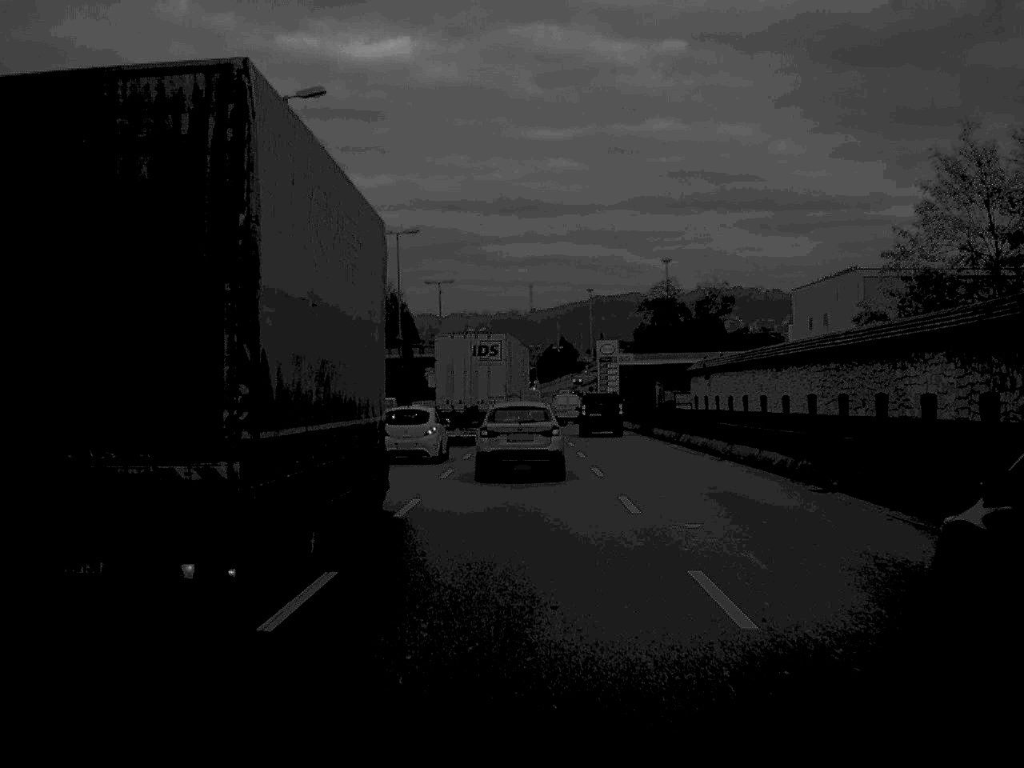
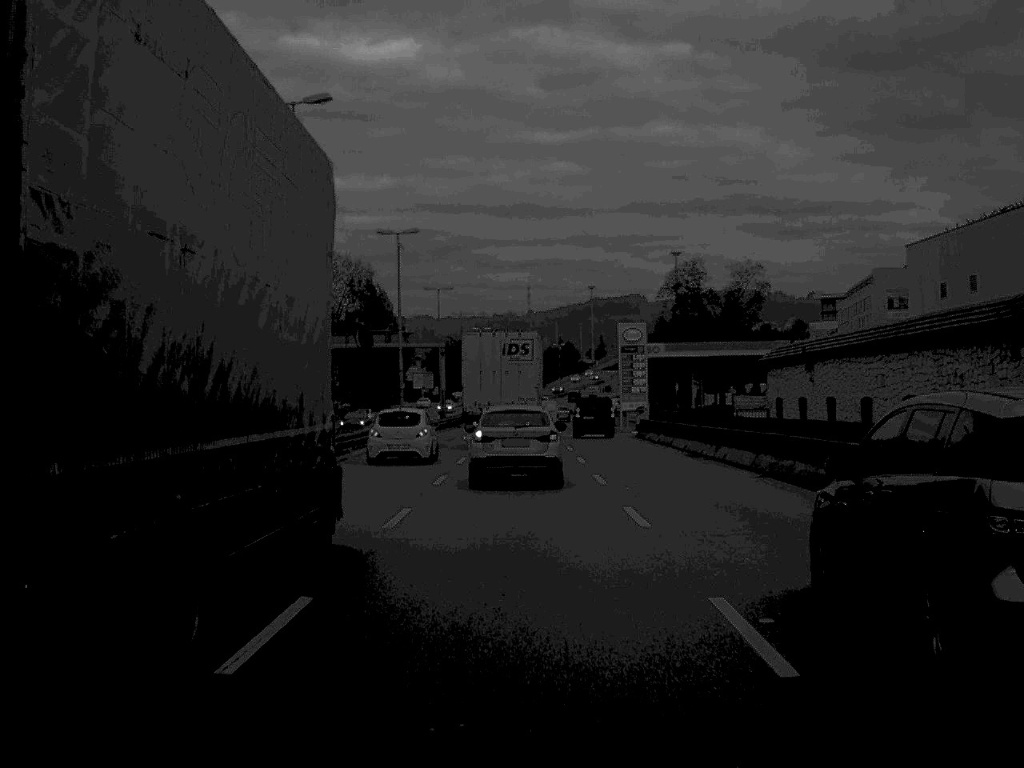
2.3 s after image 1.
(0.0, +28.2) m; 0°
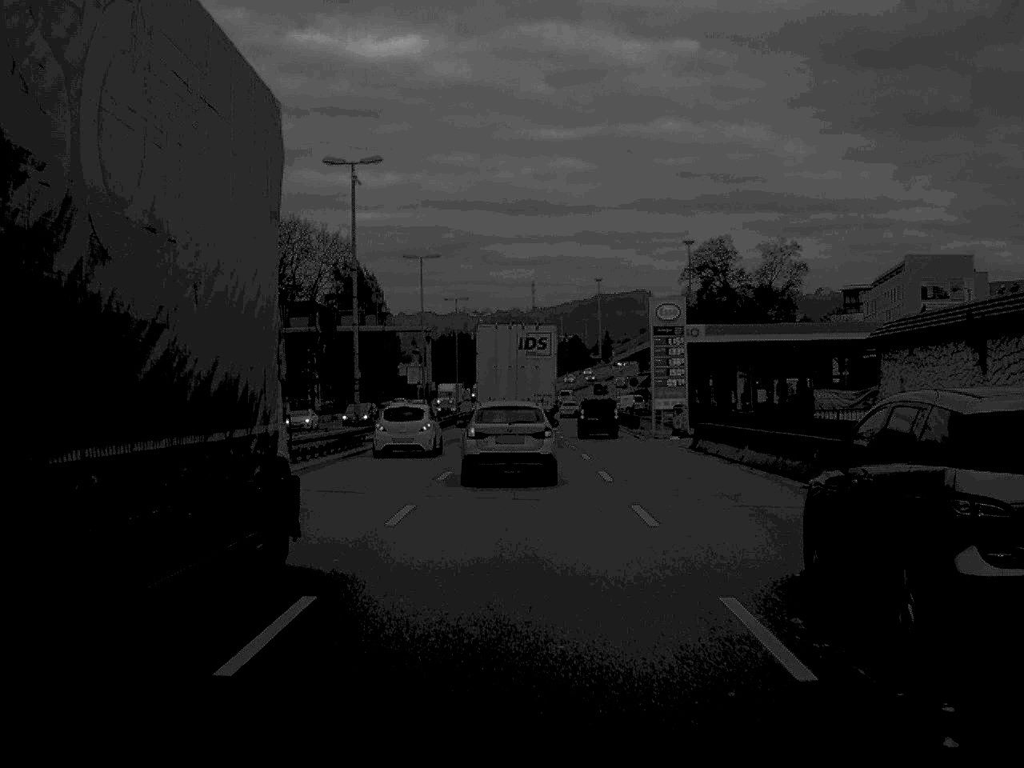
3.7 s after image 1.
(0.0, +17.8) m; 0°
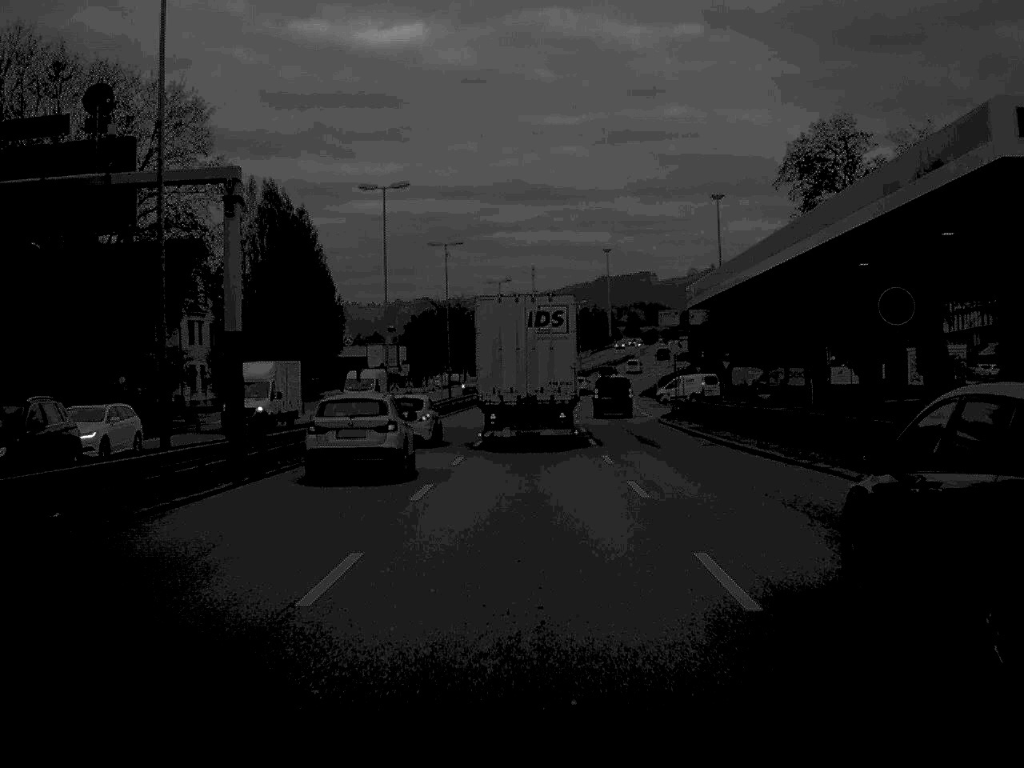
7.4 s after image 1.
(+0.1, +51.4) m; 0°
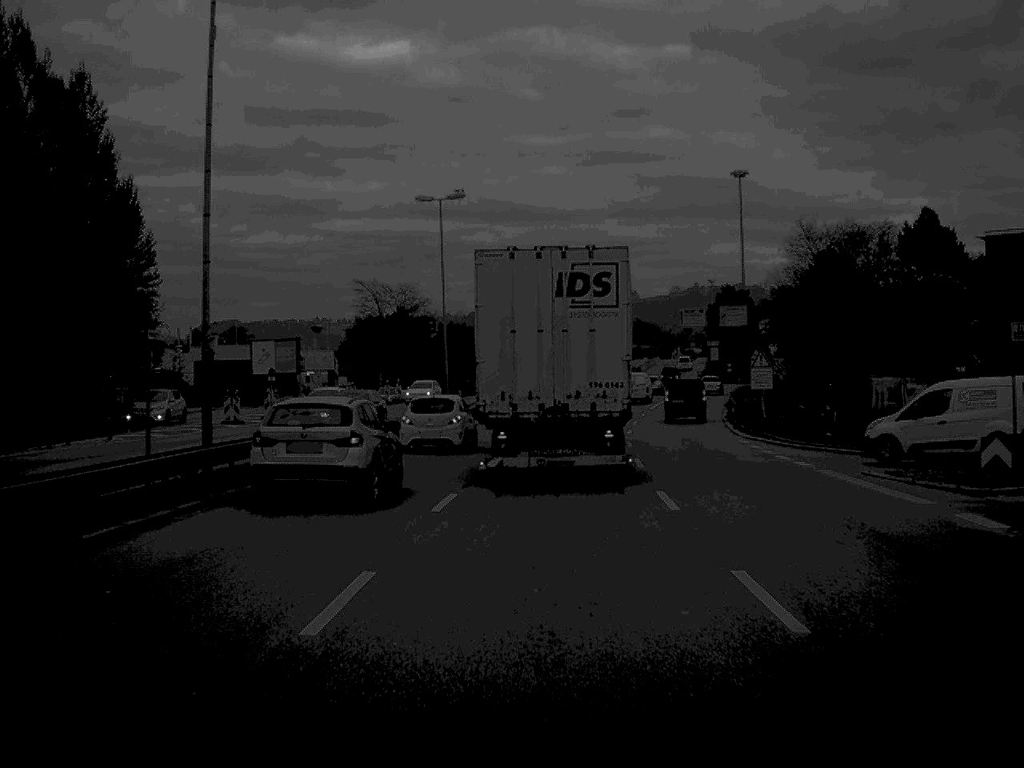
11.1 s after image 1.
(+0.4, +53.9) m; +1°
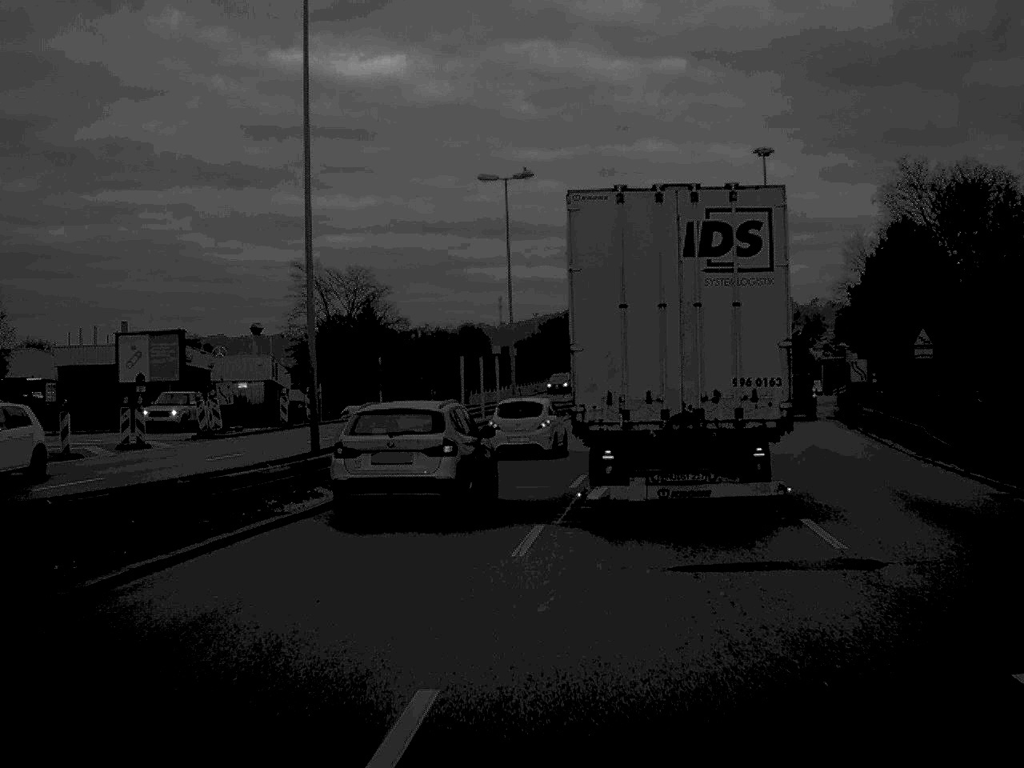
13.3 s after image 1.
(+0.2, +31.2) m; 0°
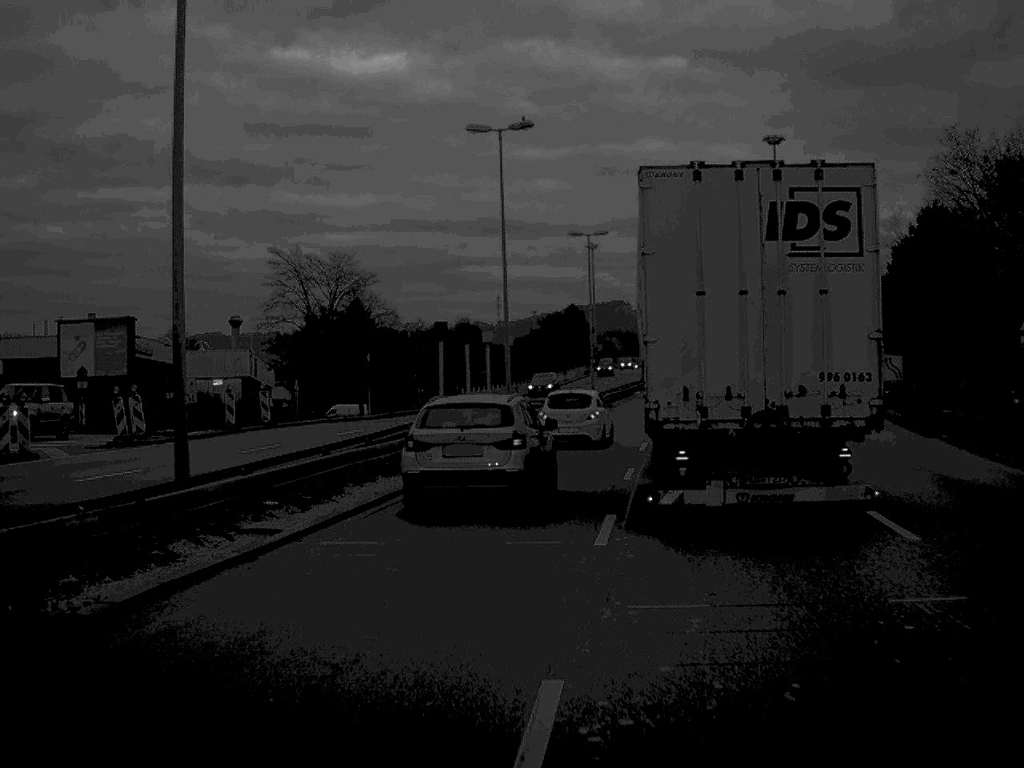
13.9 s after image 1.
(0.0, +8.6) m; 0°
